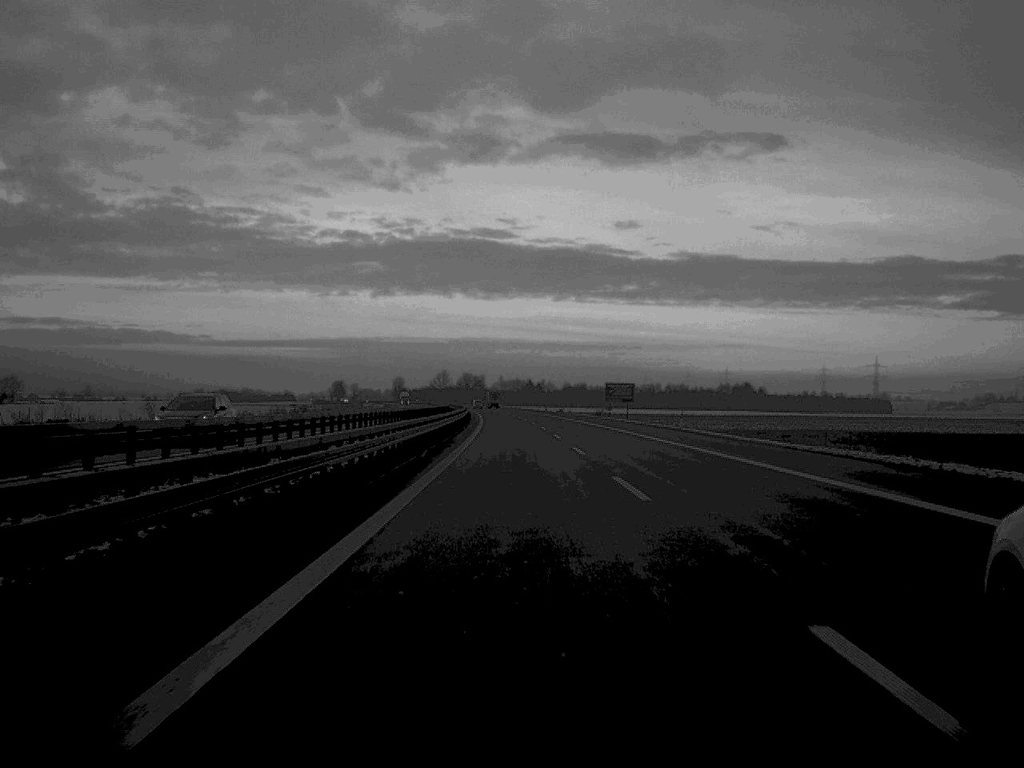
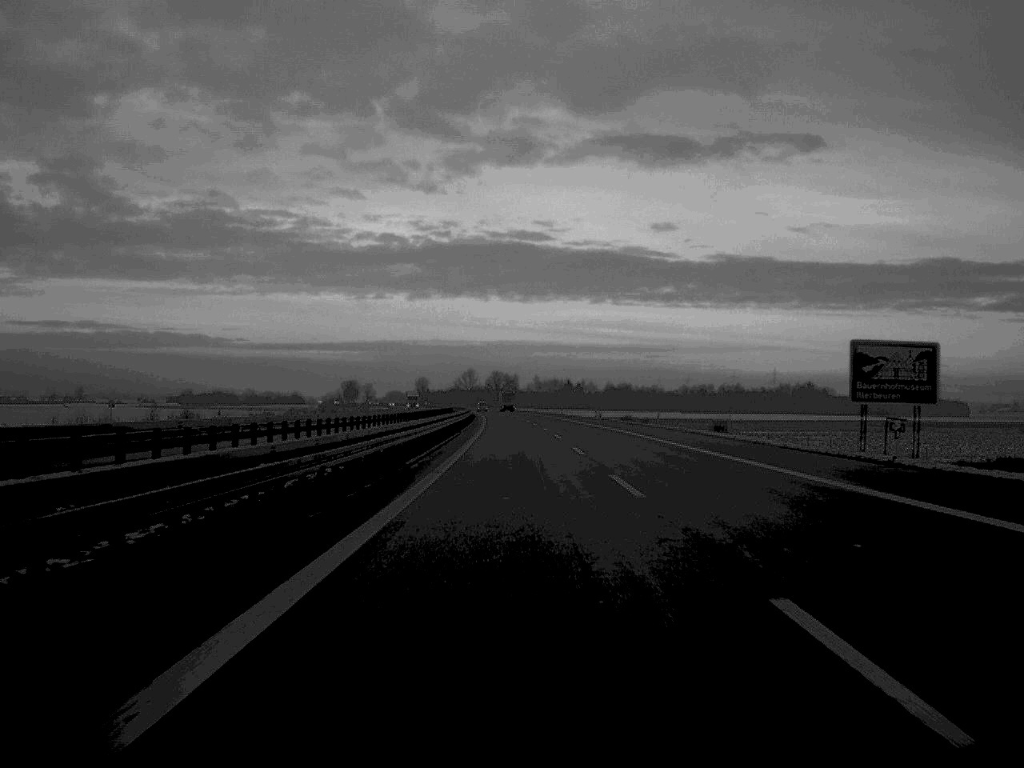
(-1.3, +88.1) m; -2°
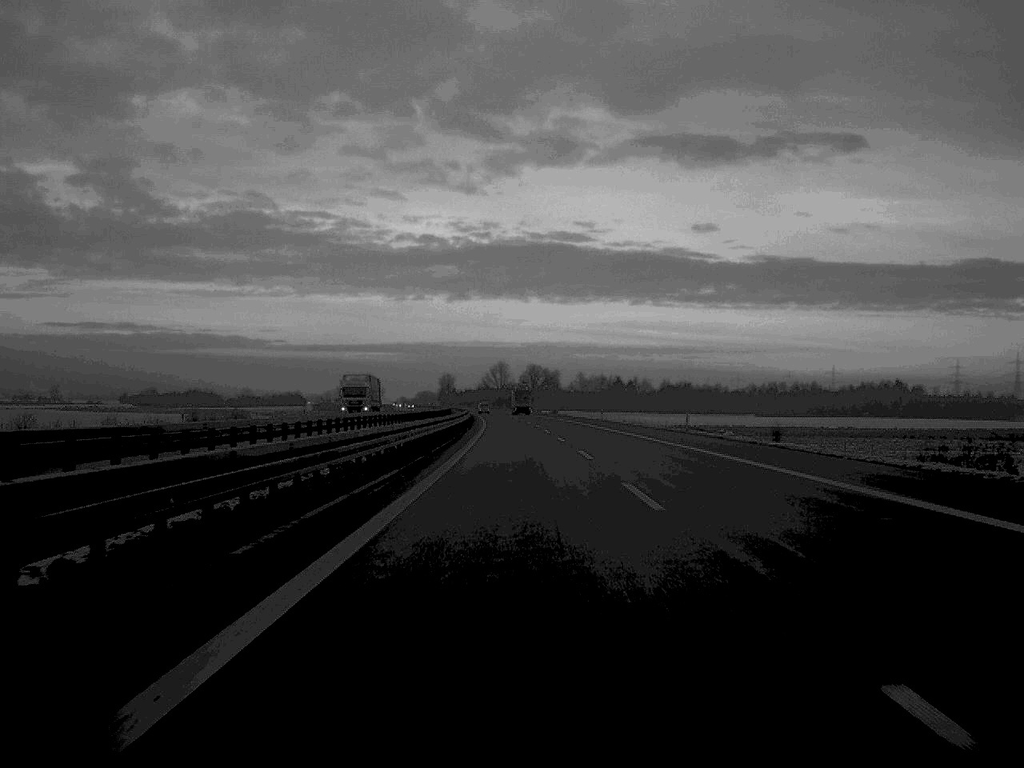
(-1.6, +110.0) m; -2°
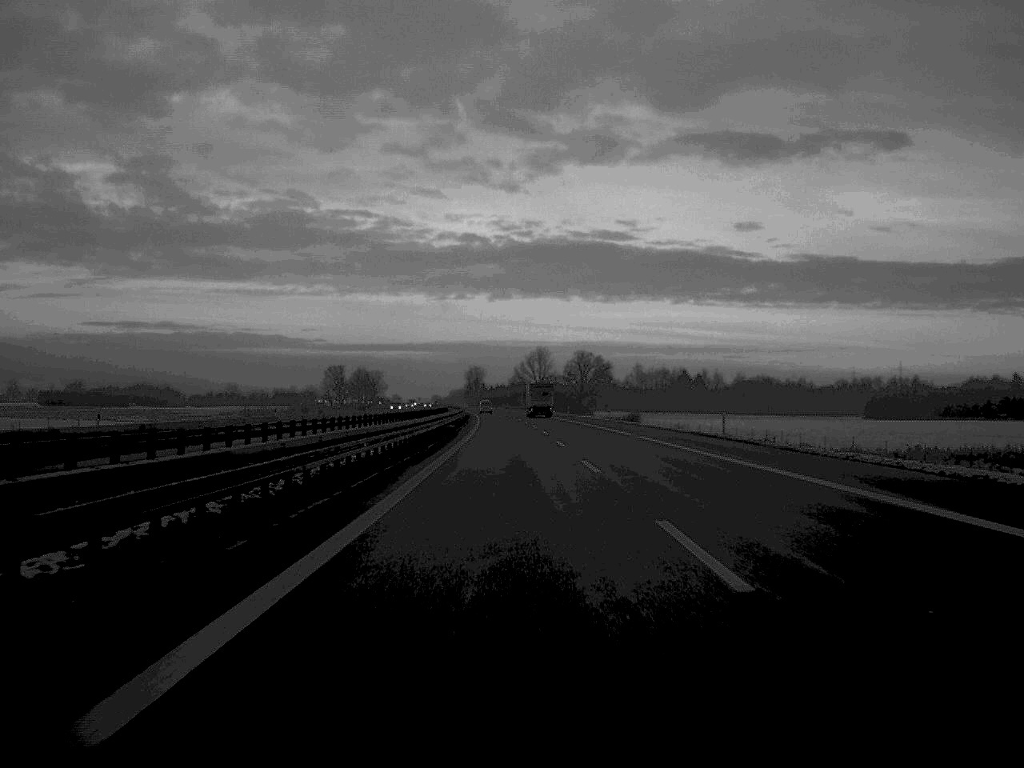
(-1.7, +115.2) m; -2°
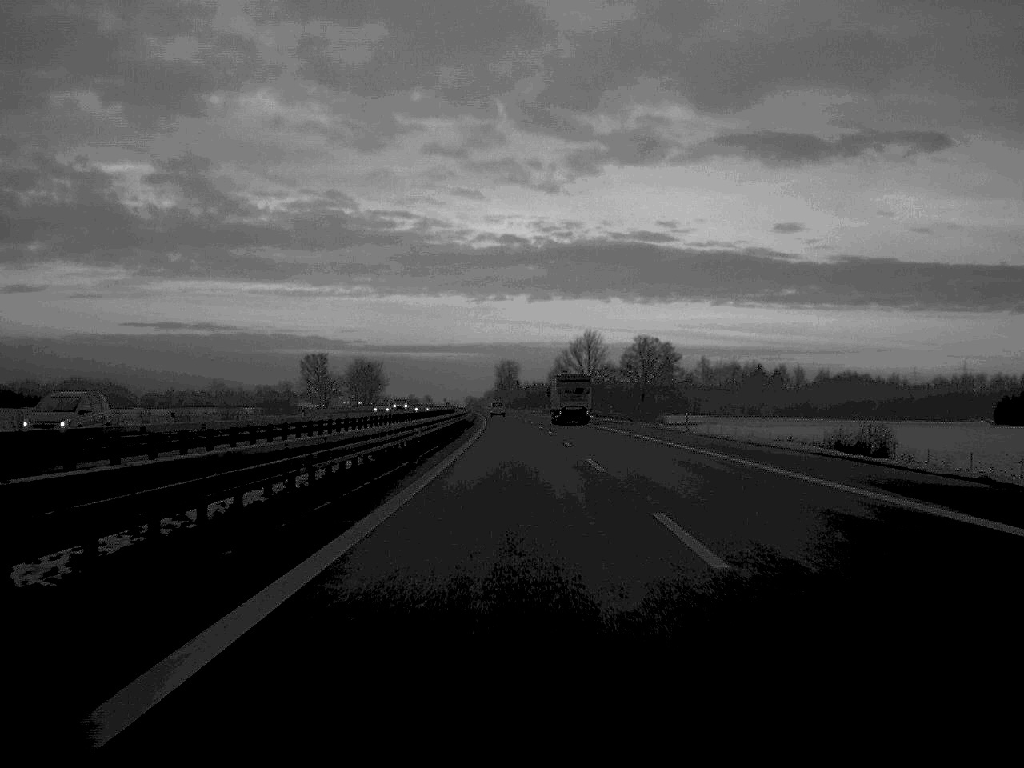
(-1.4, +88.0) m; -2°
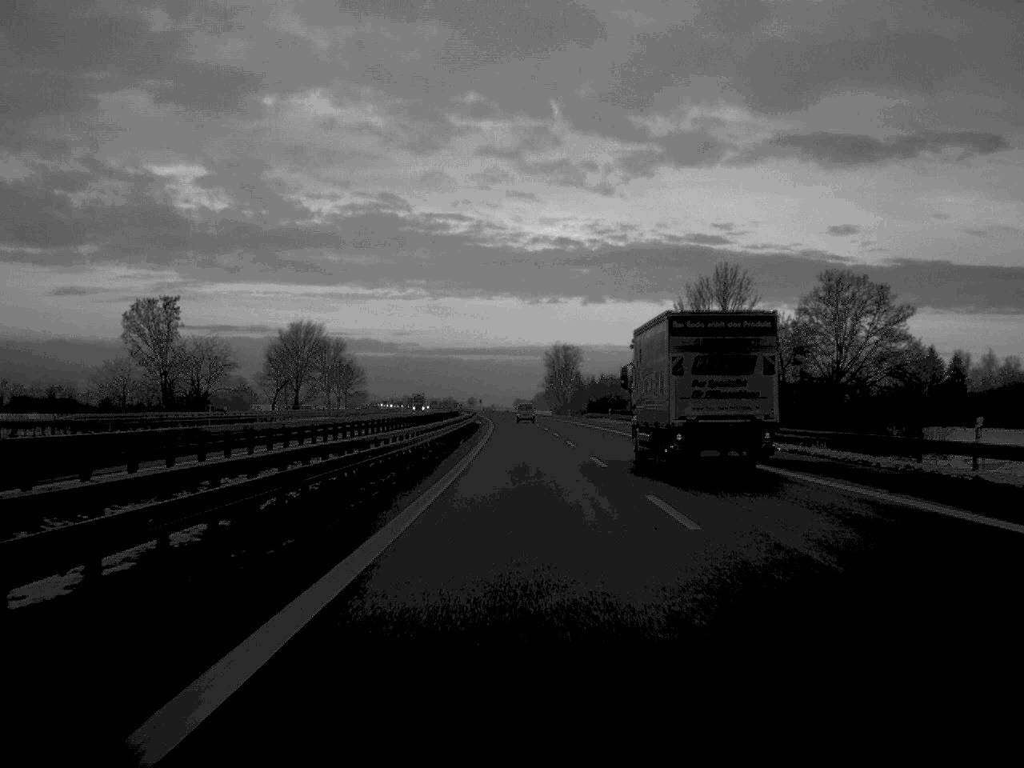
(-2.7, +138.4) m; -2°
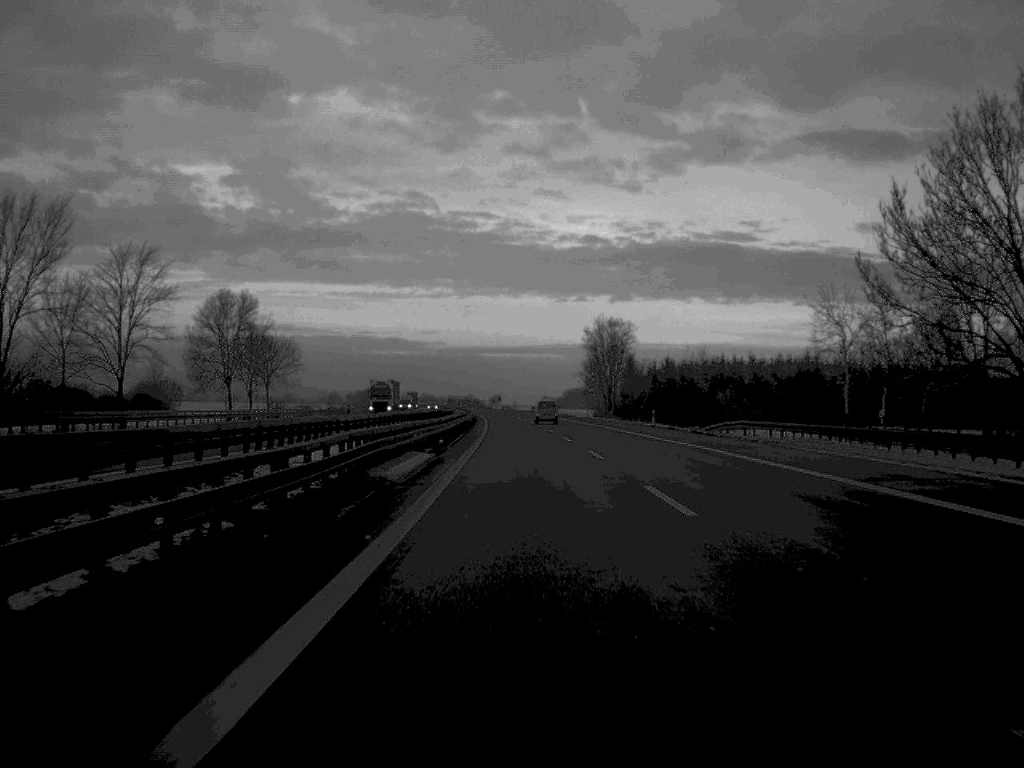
(-0.9, +87.9) m; -1°
